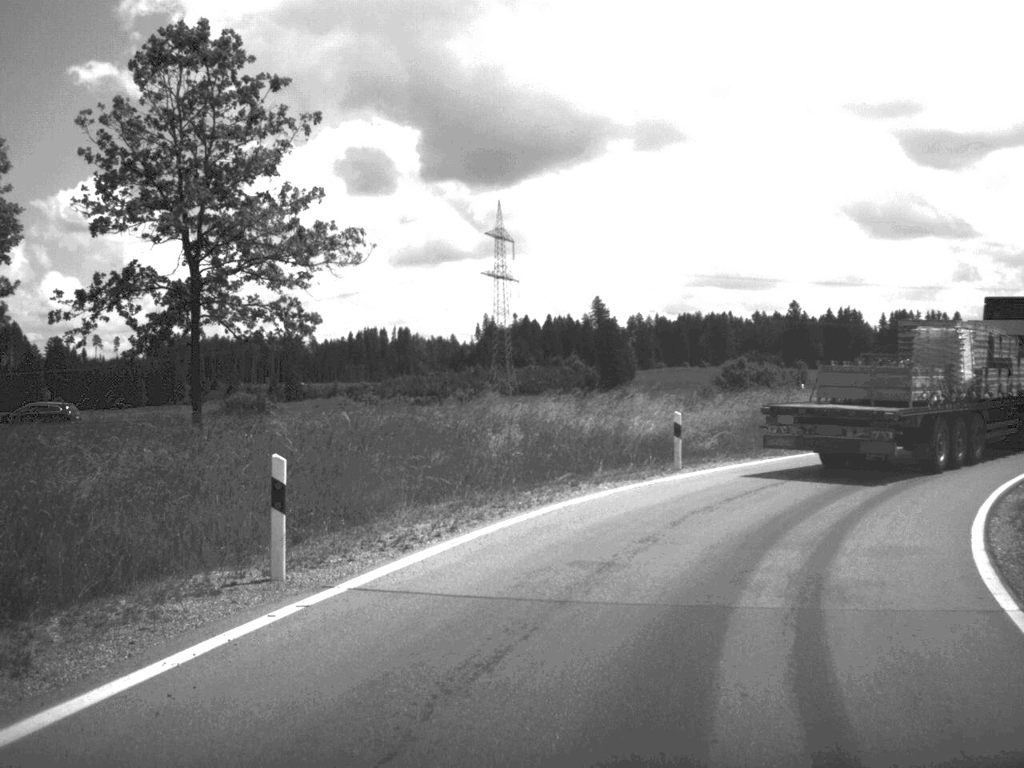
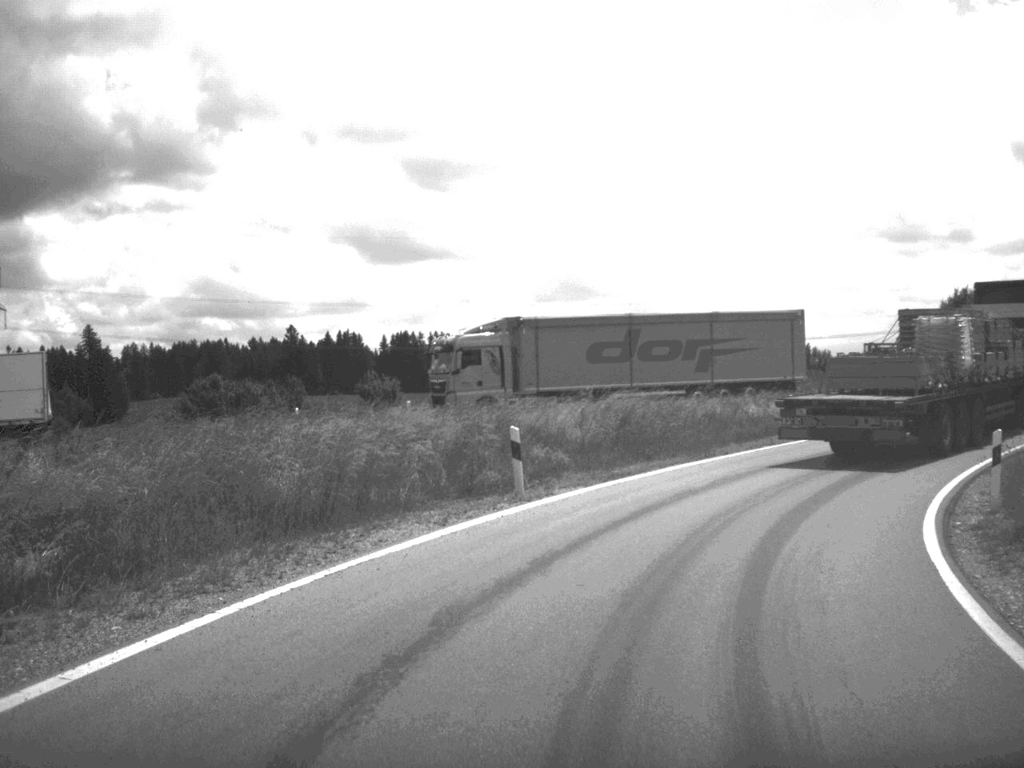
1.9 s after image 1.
(+3.3, +17.2) m; +22°
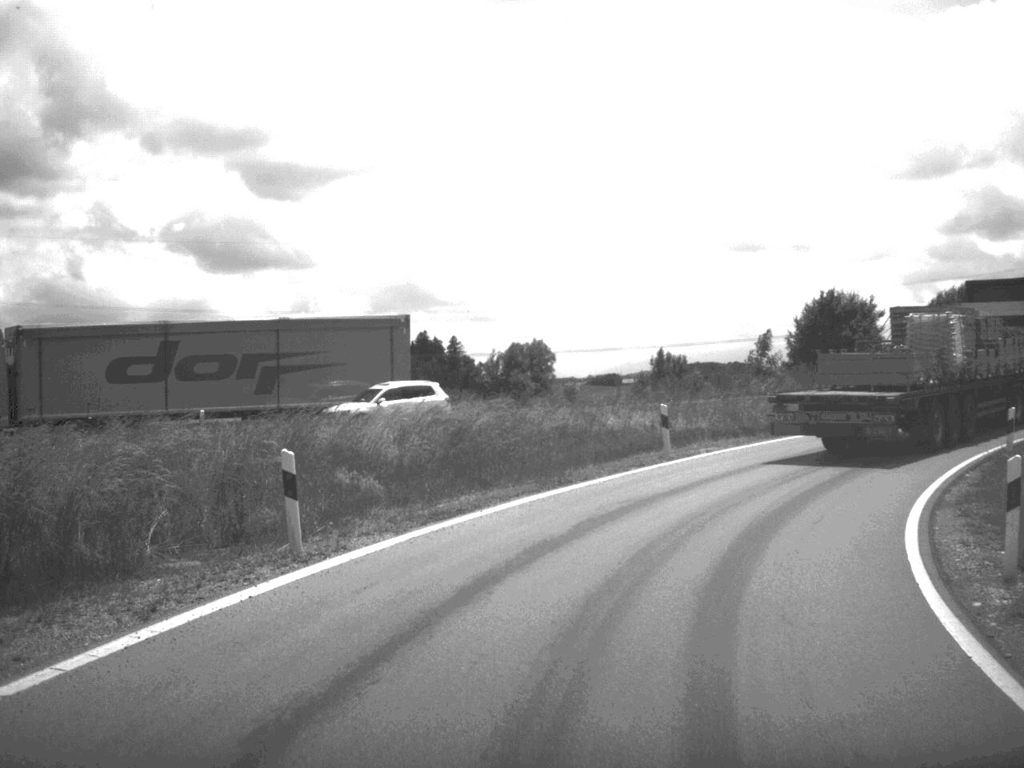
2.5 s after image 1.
(+0.4, +5.8) m; +7°
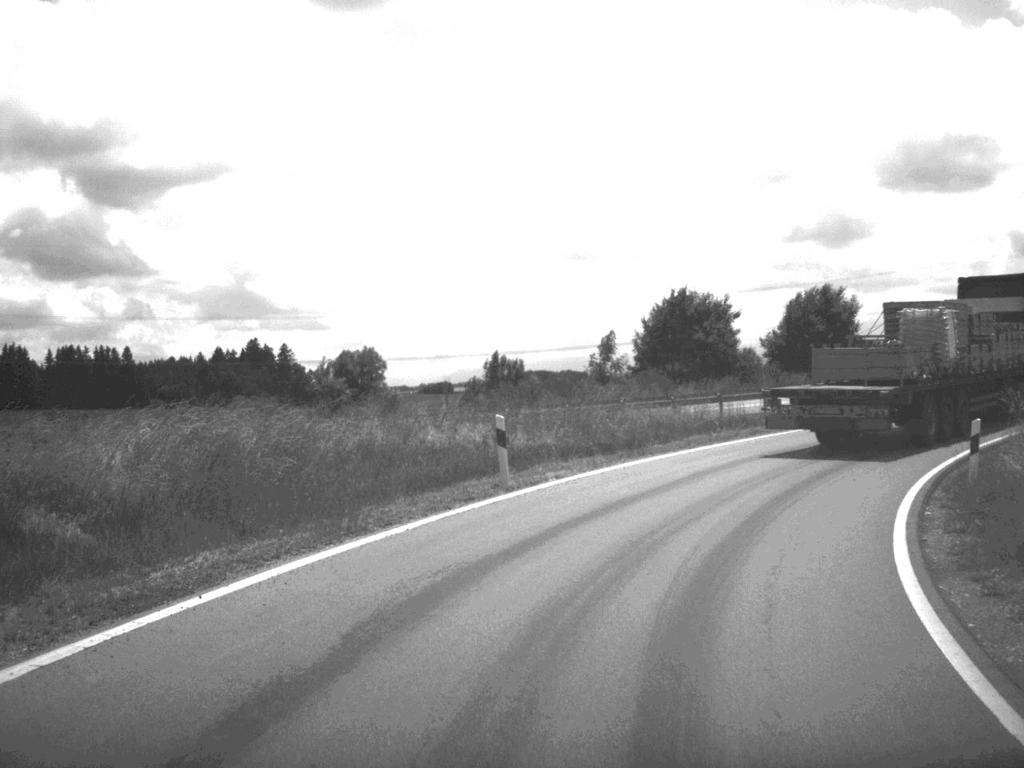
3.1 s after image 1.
(+0.4, +6.2) m; +7°
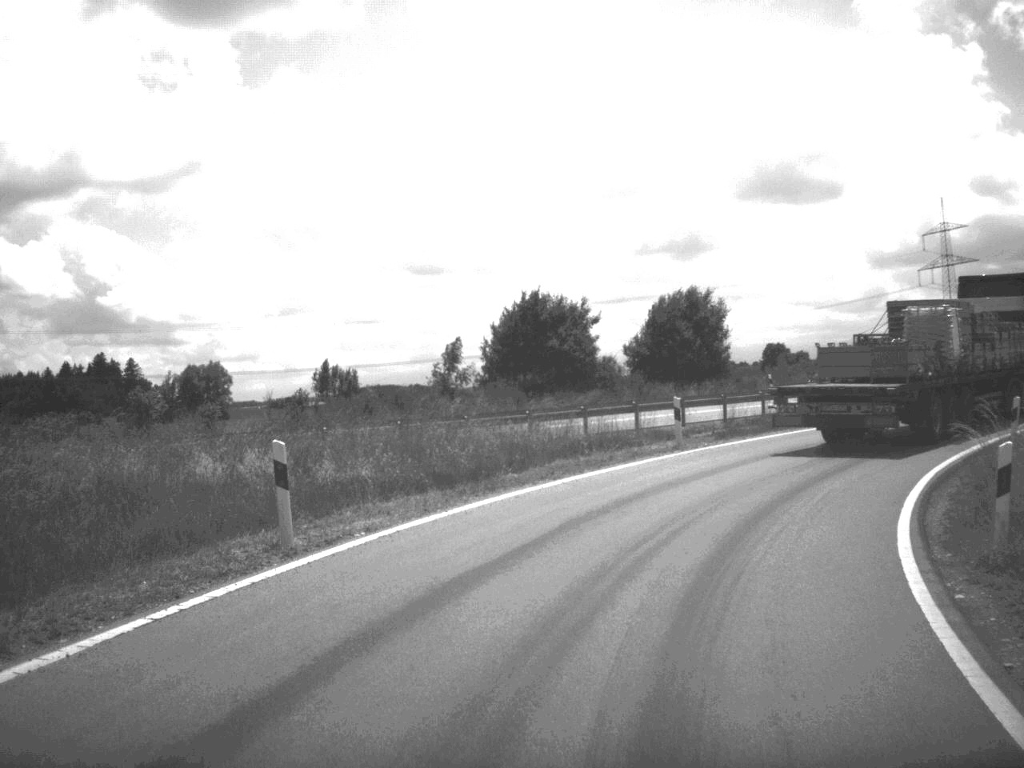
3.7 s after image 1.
(+0.4, +6.1) m; +7°
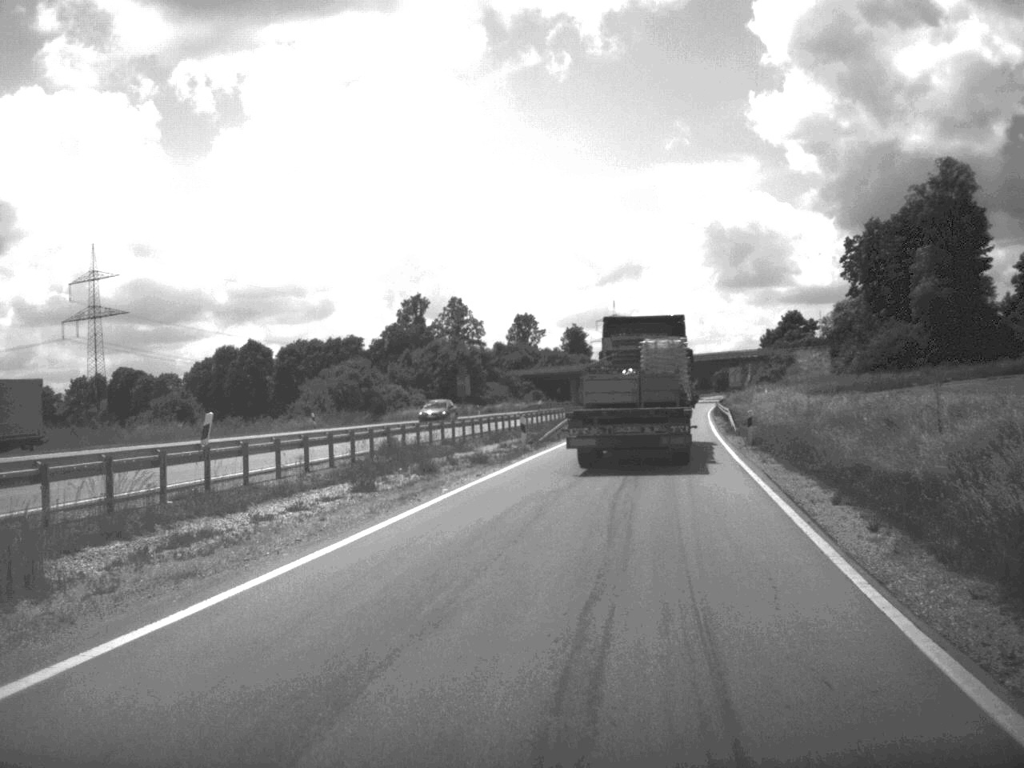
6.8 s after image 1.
(+10.9, +31.6) m; +38°
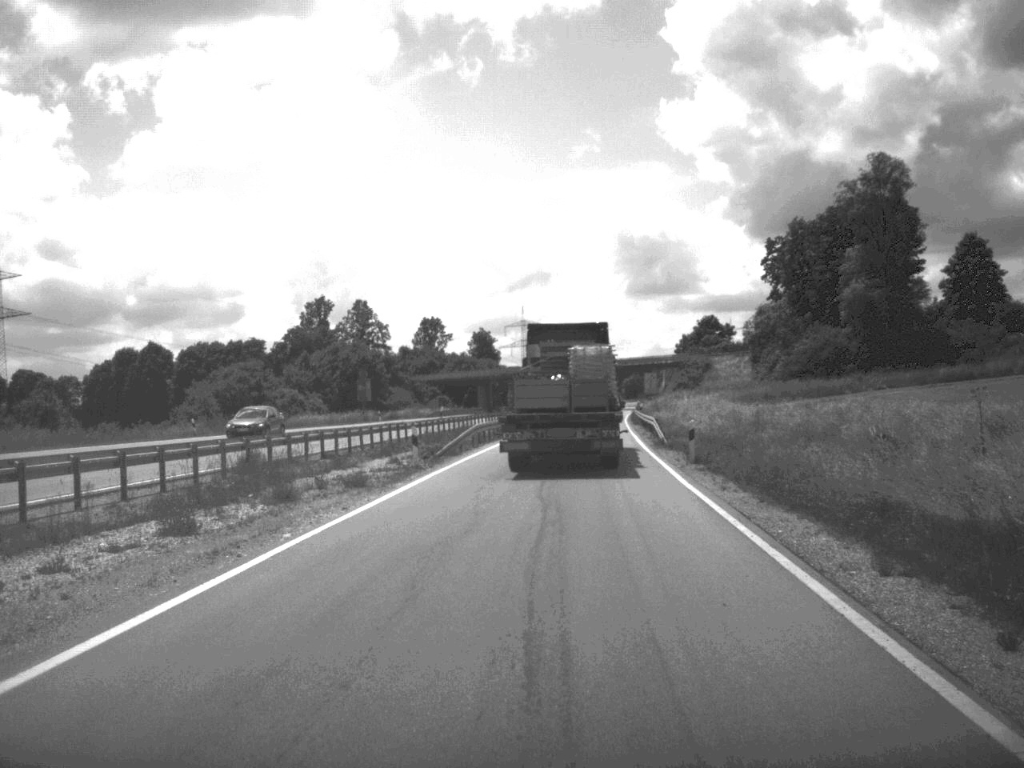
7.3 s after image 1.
(+0.3, +6.7) m; +4°
